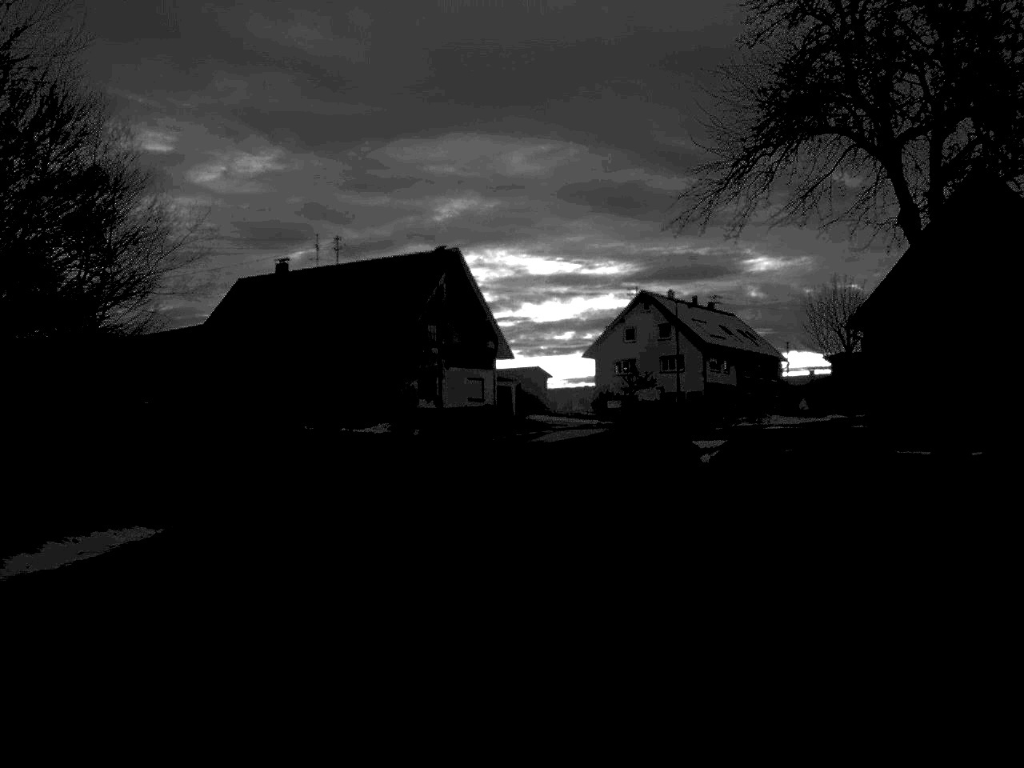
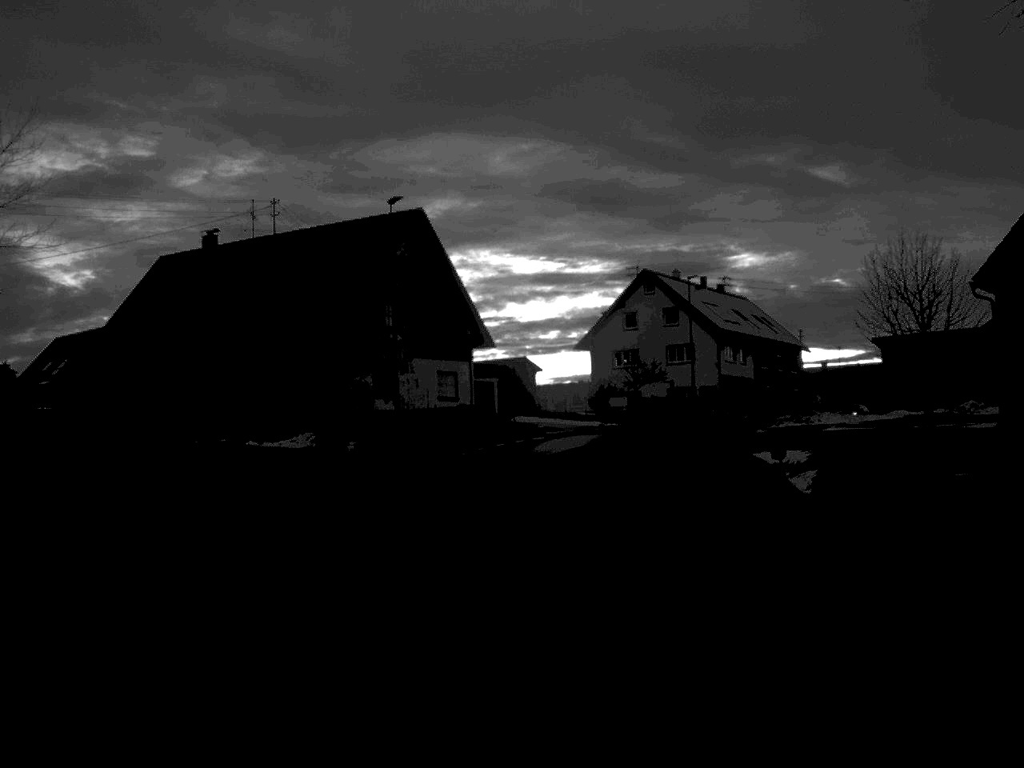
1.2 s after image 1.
(+0.1, +15.1) m; +1°
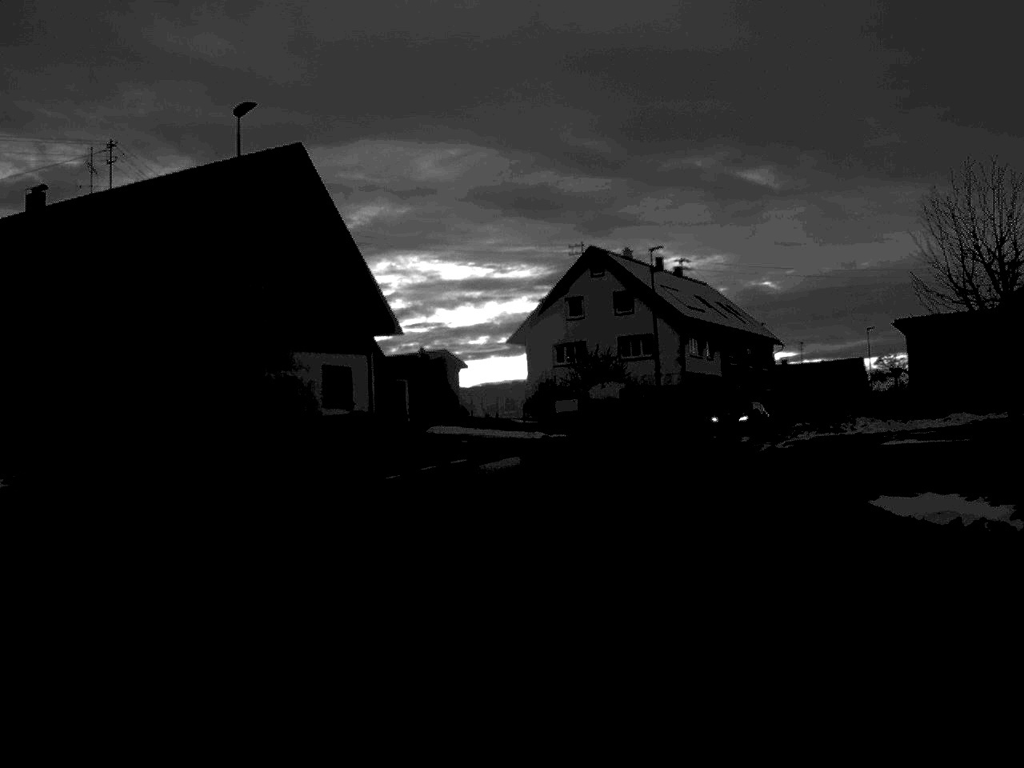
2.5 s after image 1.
(+0.4, +16.0) m; +3°
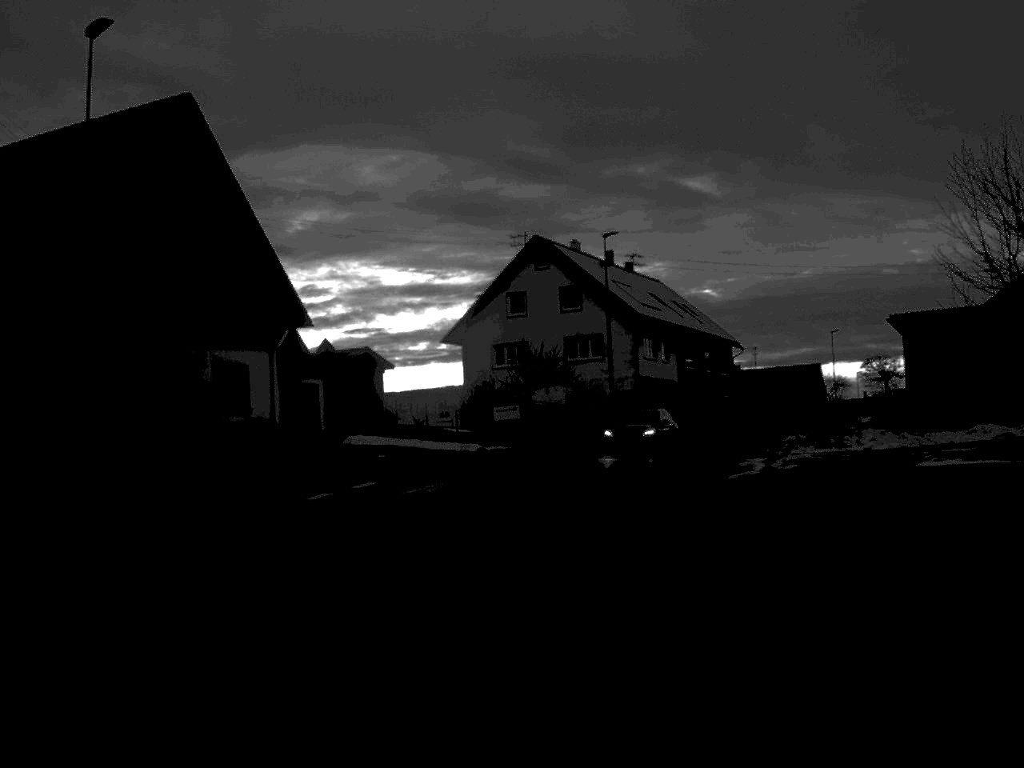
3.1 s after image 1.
(+0.2, +7.6) m; +3°
